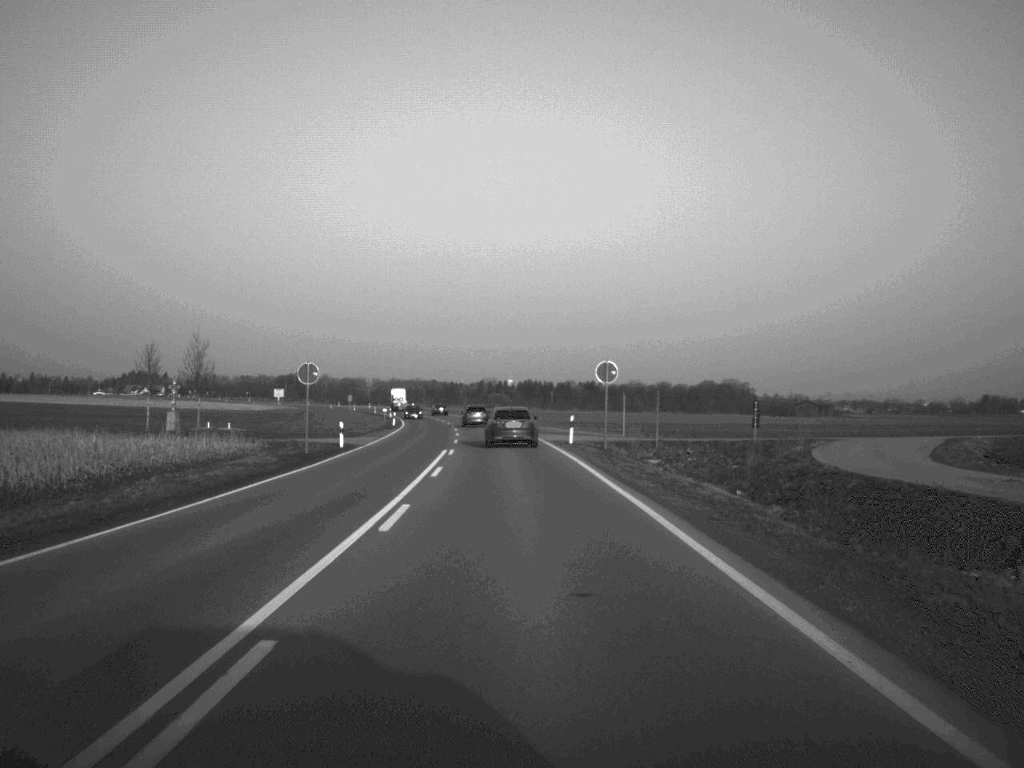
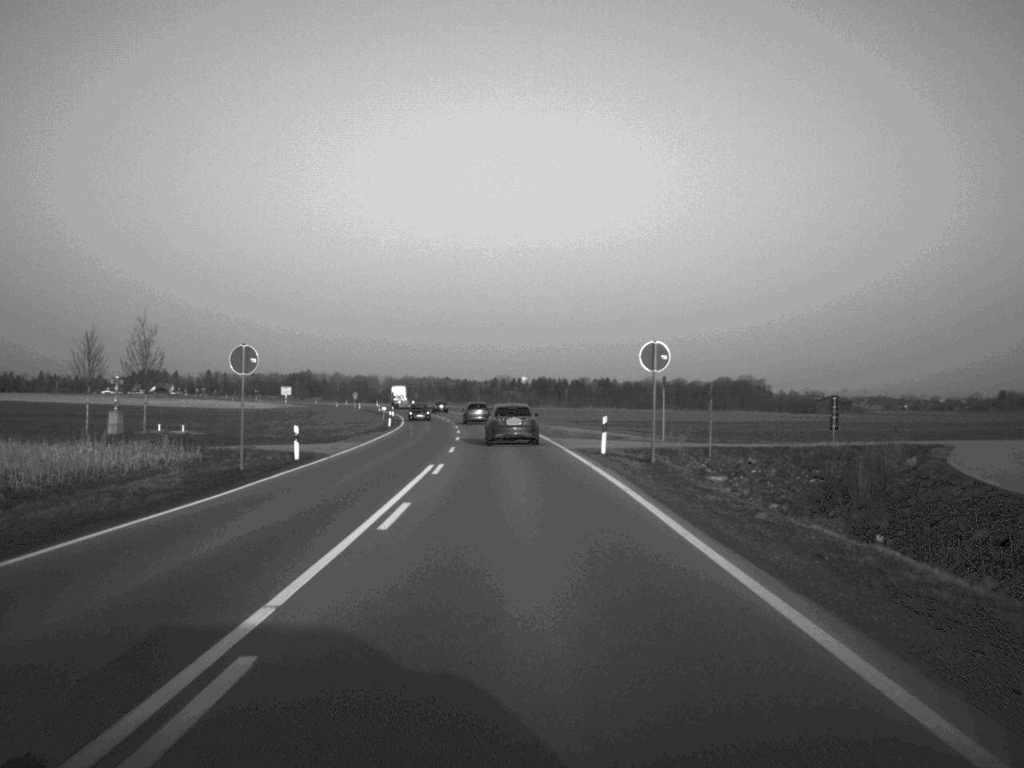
(-0.1, +12.3) m; -1°
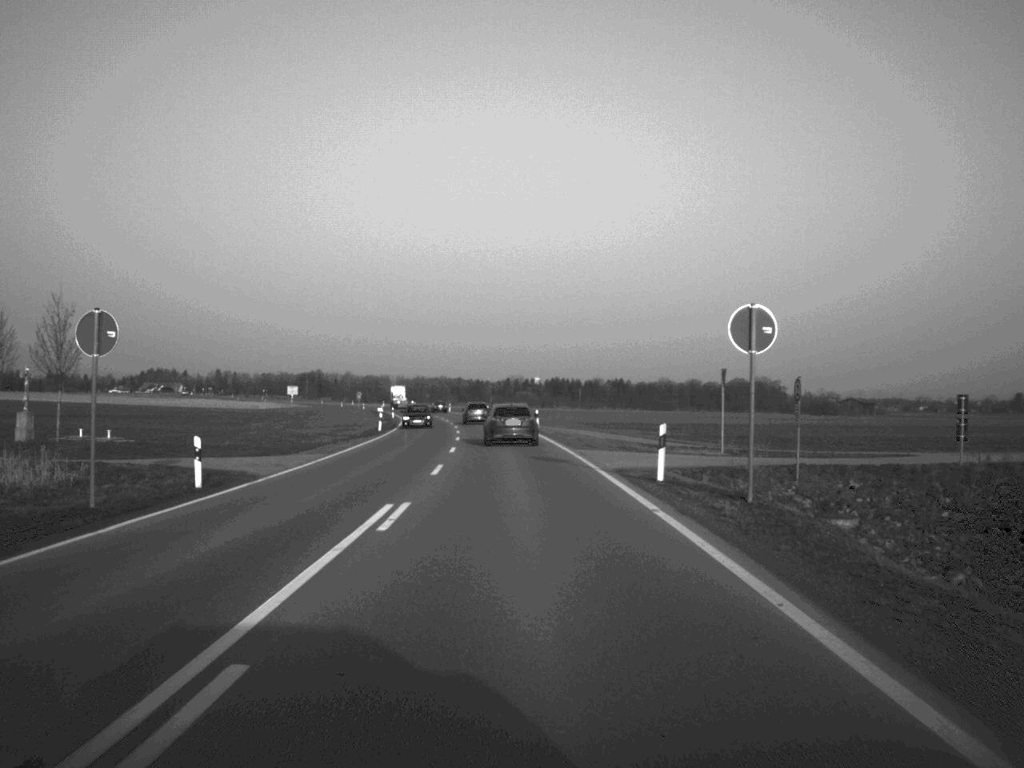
(-0.1, +12.3) m; -1°
